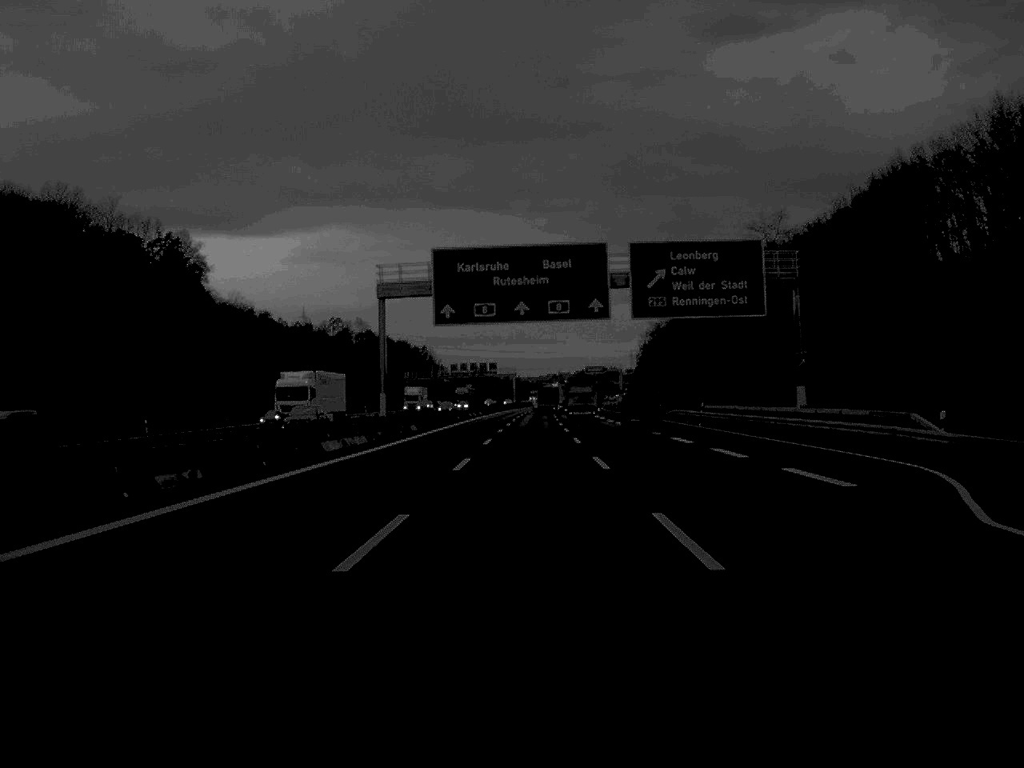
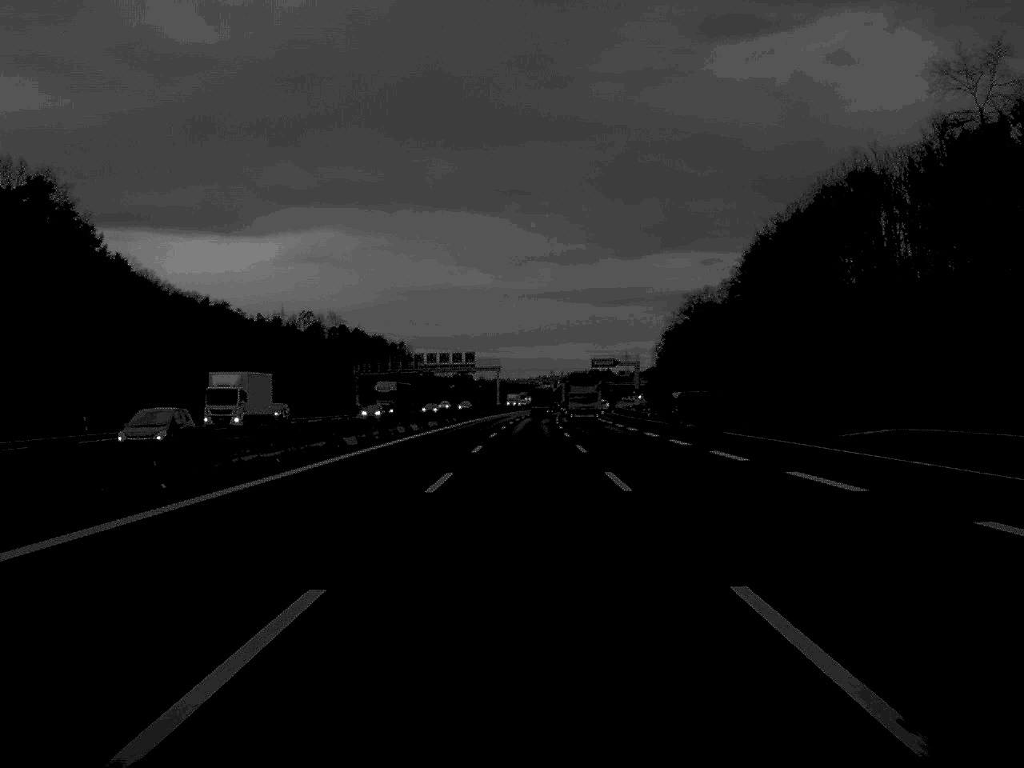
(+0.3, +60.7) m; 0°
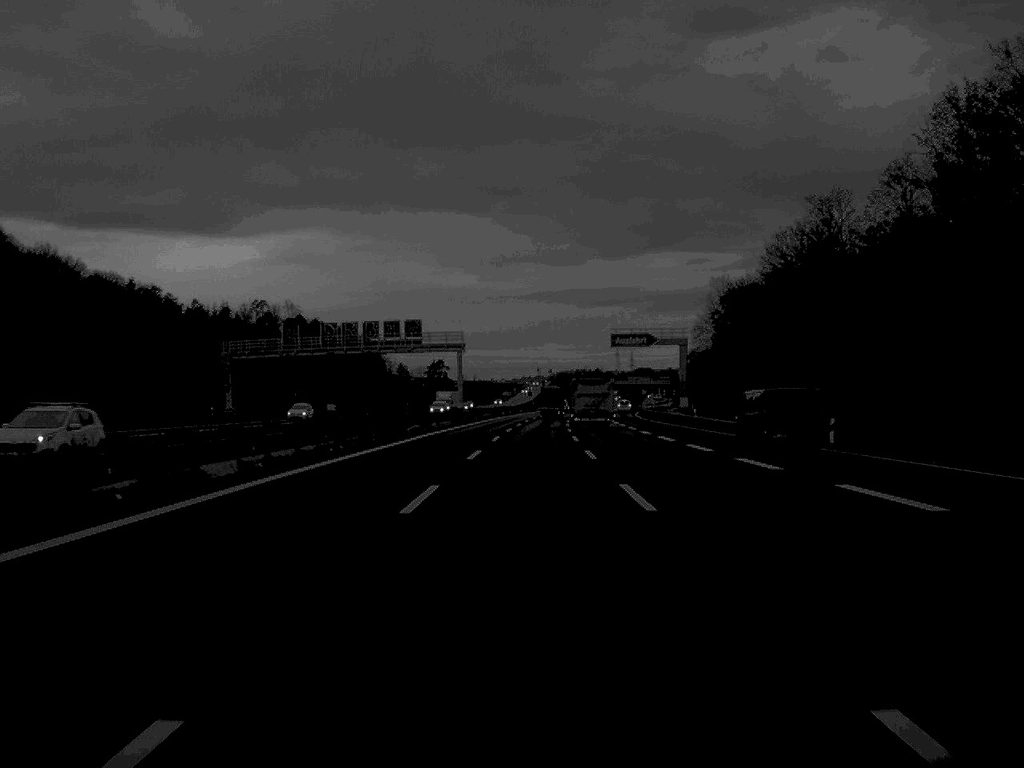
(+0.3, +75.9) m; +1°
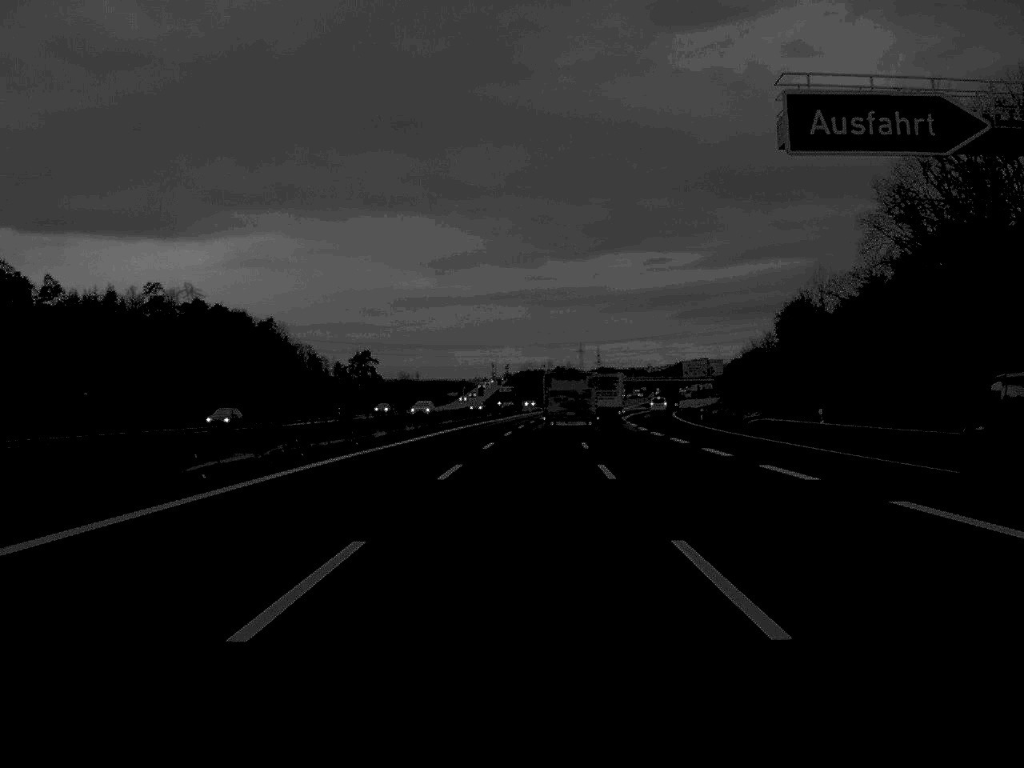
(+1.6, +99.3) m; +2°
